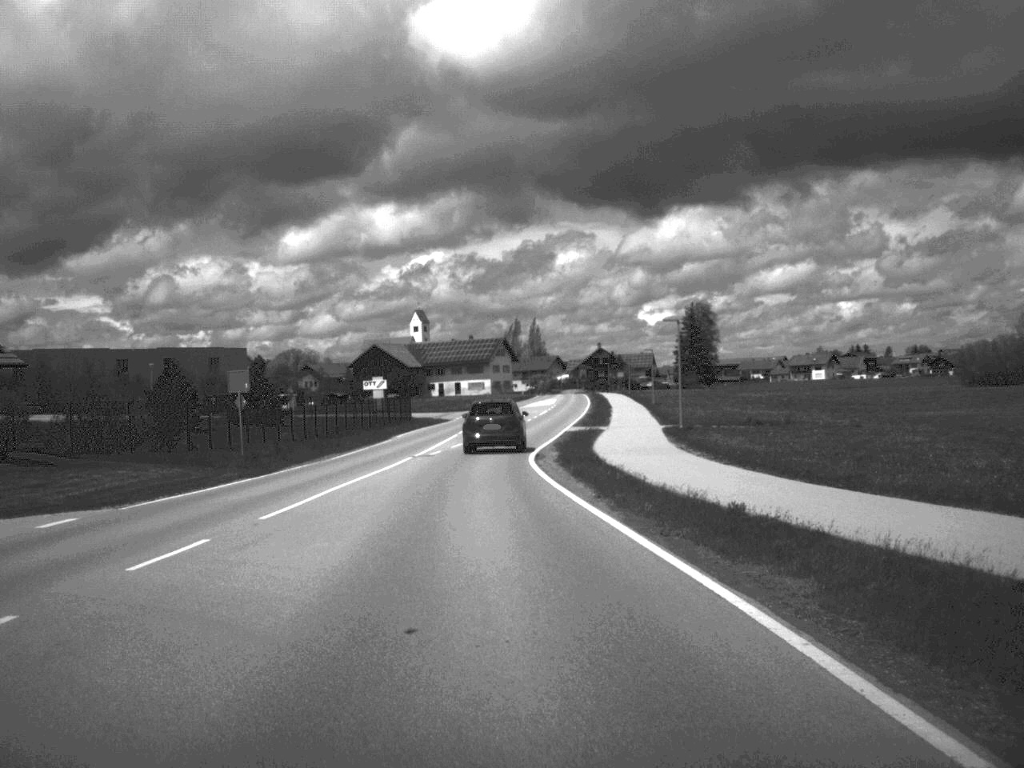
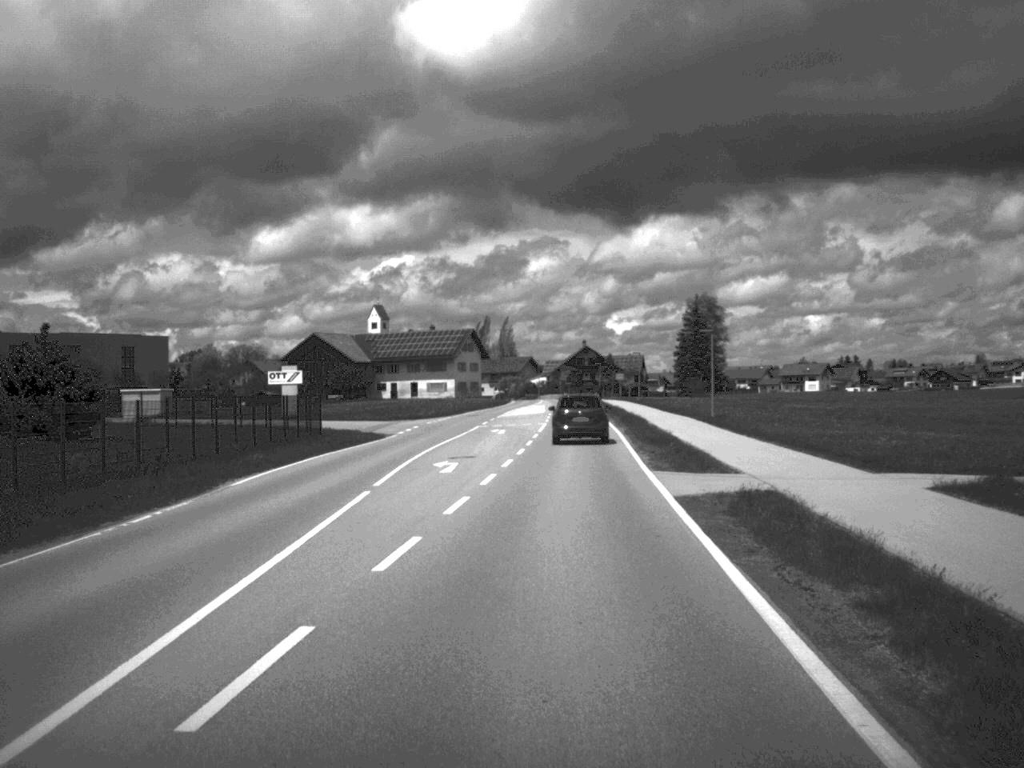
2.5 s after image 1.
(-1.2, +38.2) m; +2°
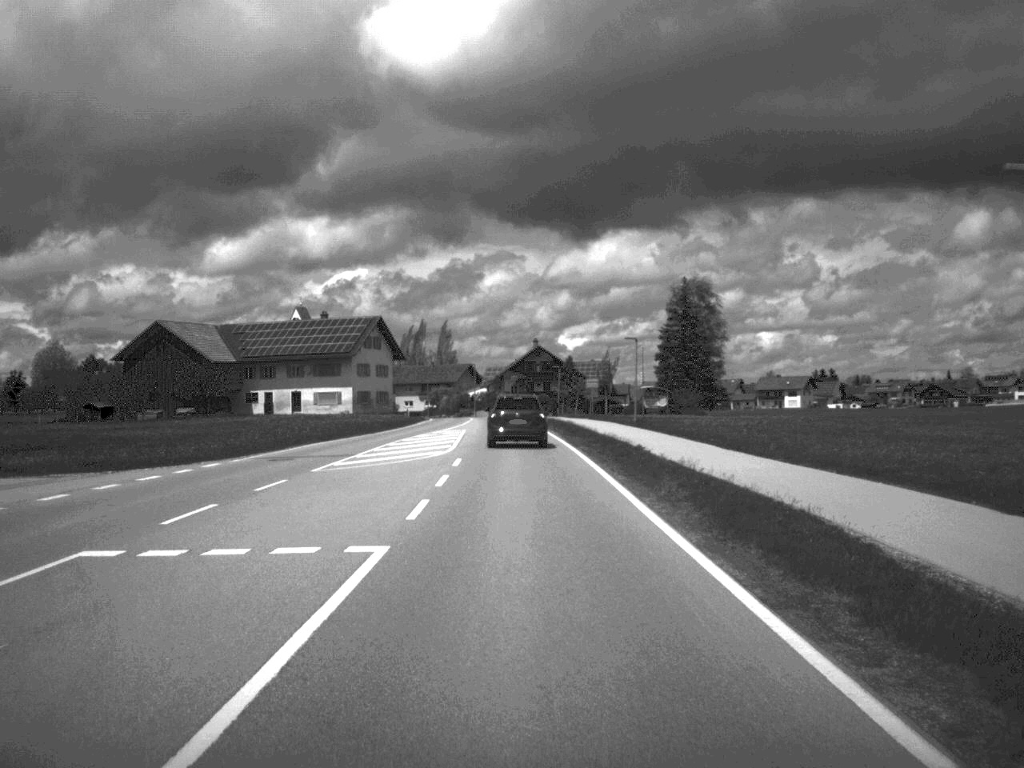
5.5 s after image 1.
(+1.6, +49.7) m; +2°
